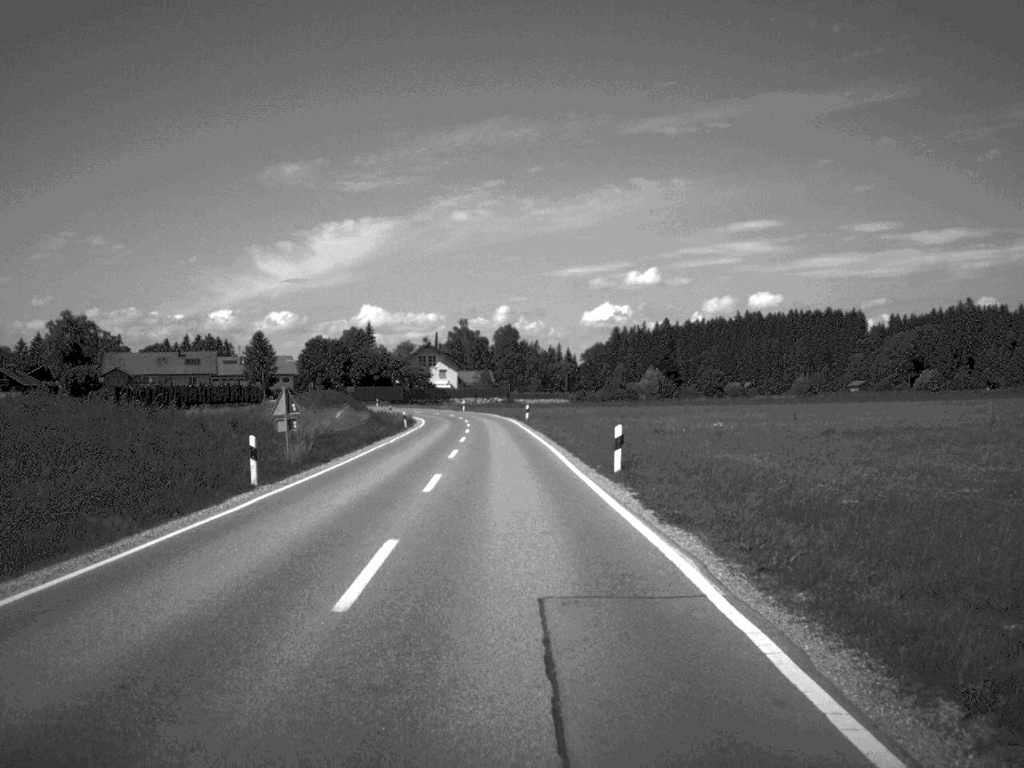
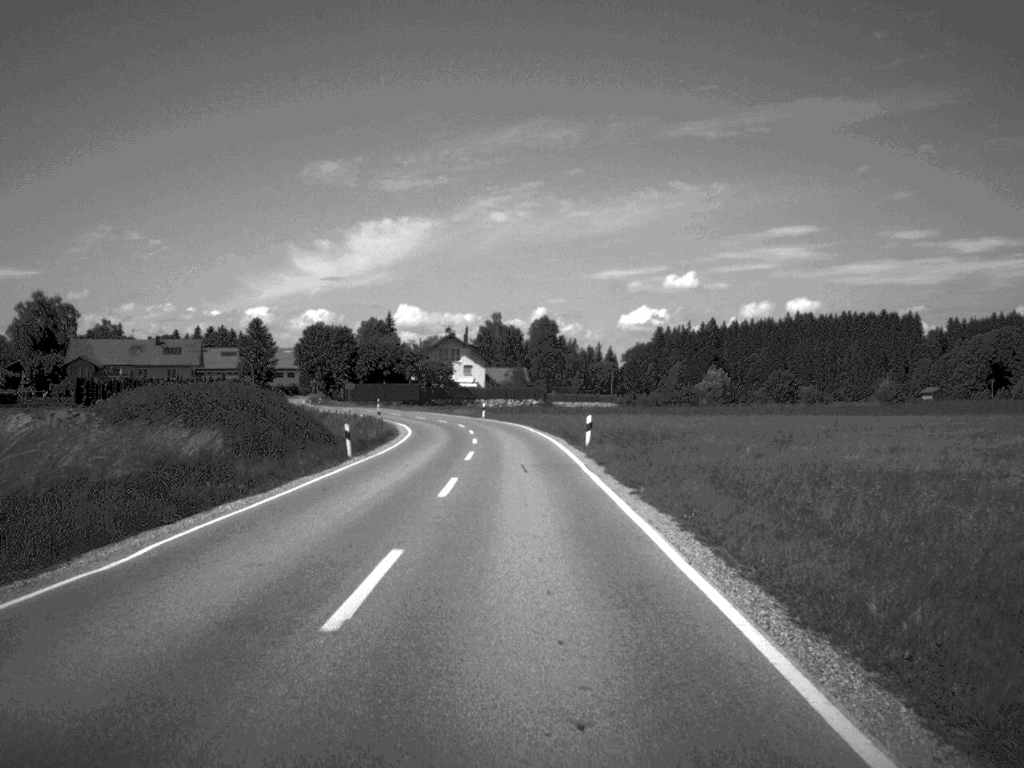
(-0.7, +35.9) m; -2°
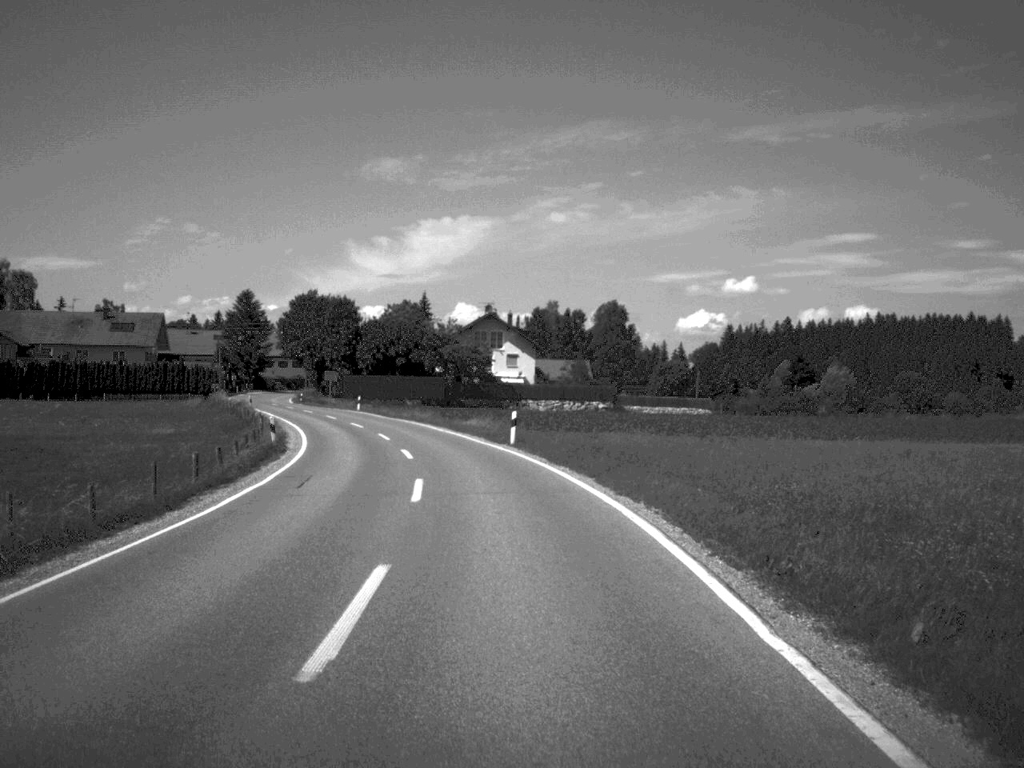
(-0.8, +48.3) m; -3°
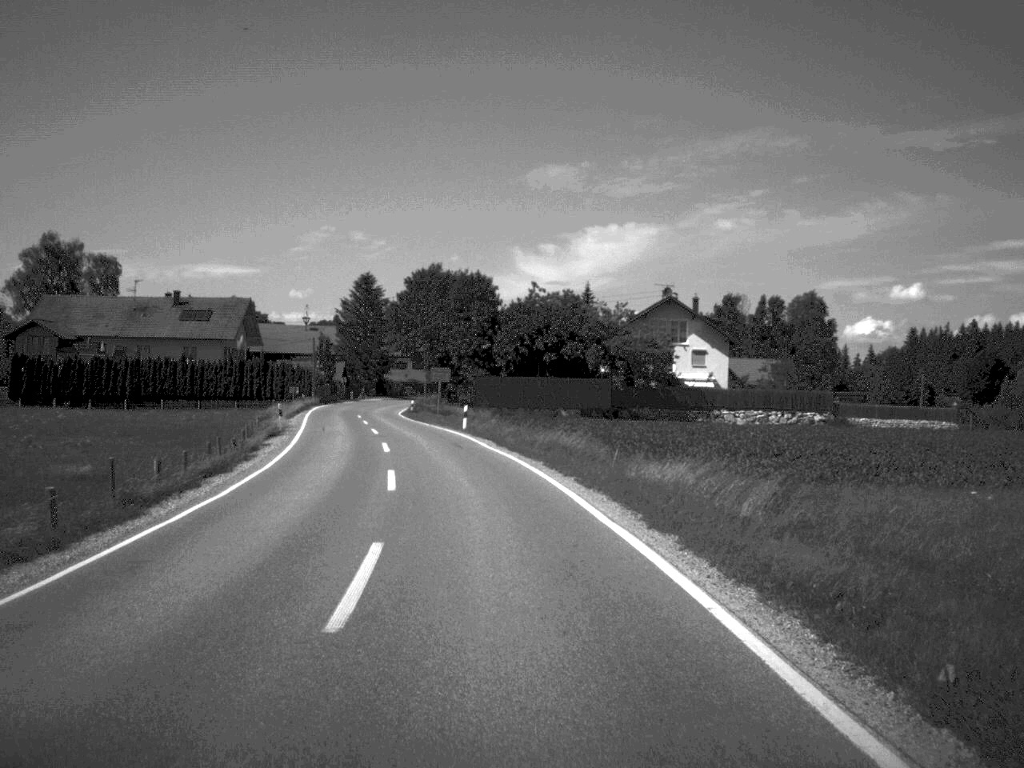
(-2.0, +33.4) m; -8°
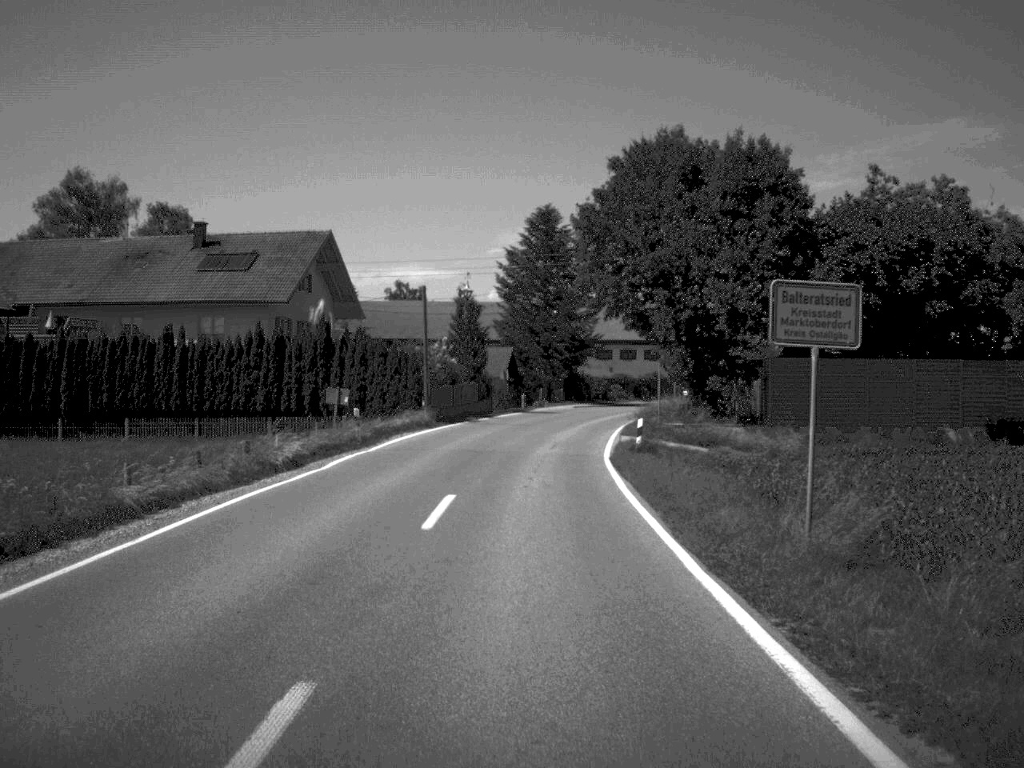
(-5.2, +53.0) m; -9°
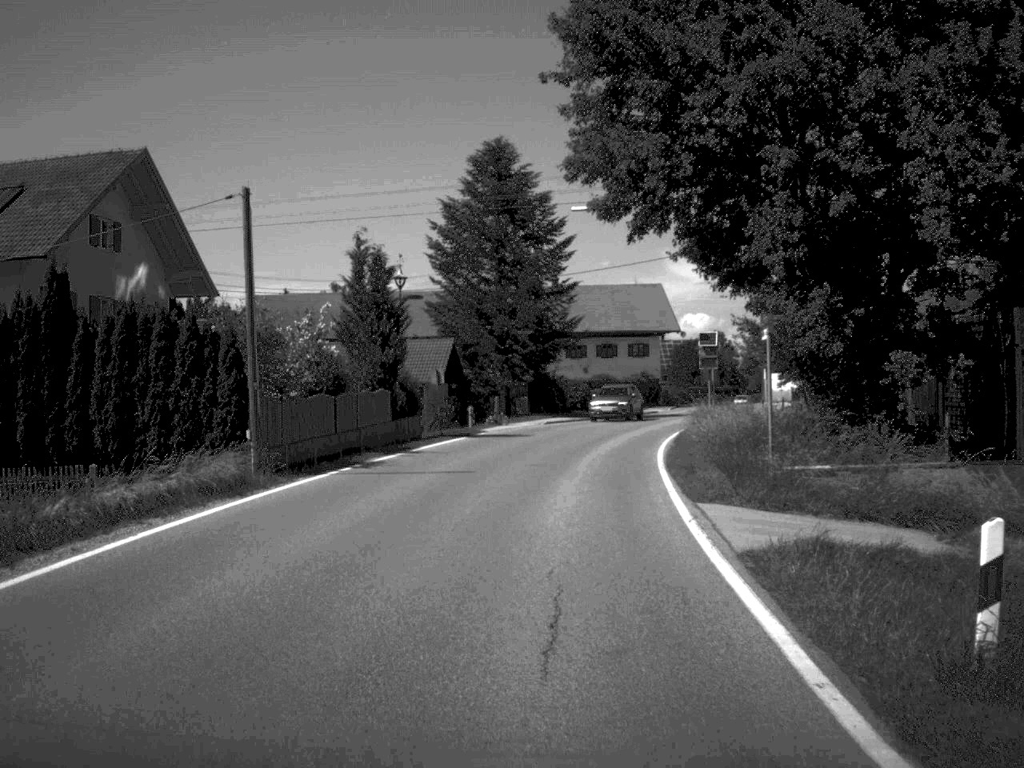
(+0.2, +26.4) m; +2°
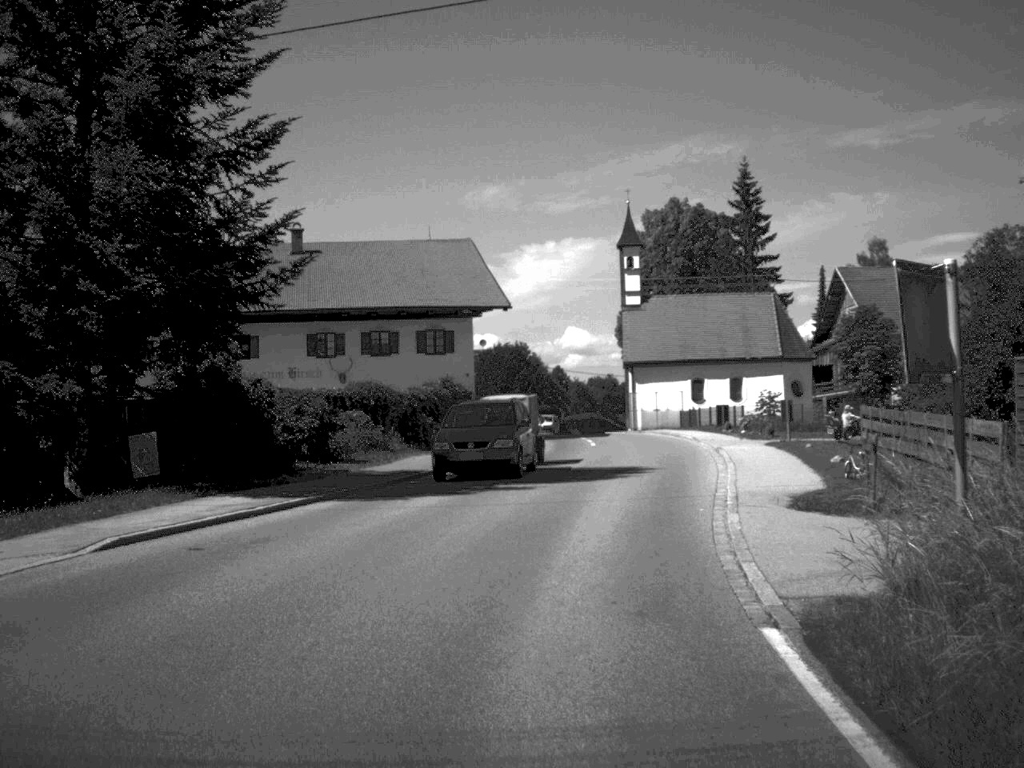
(+2.8, +39.6) m; +9°
